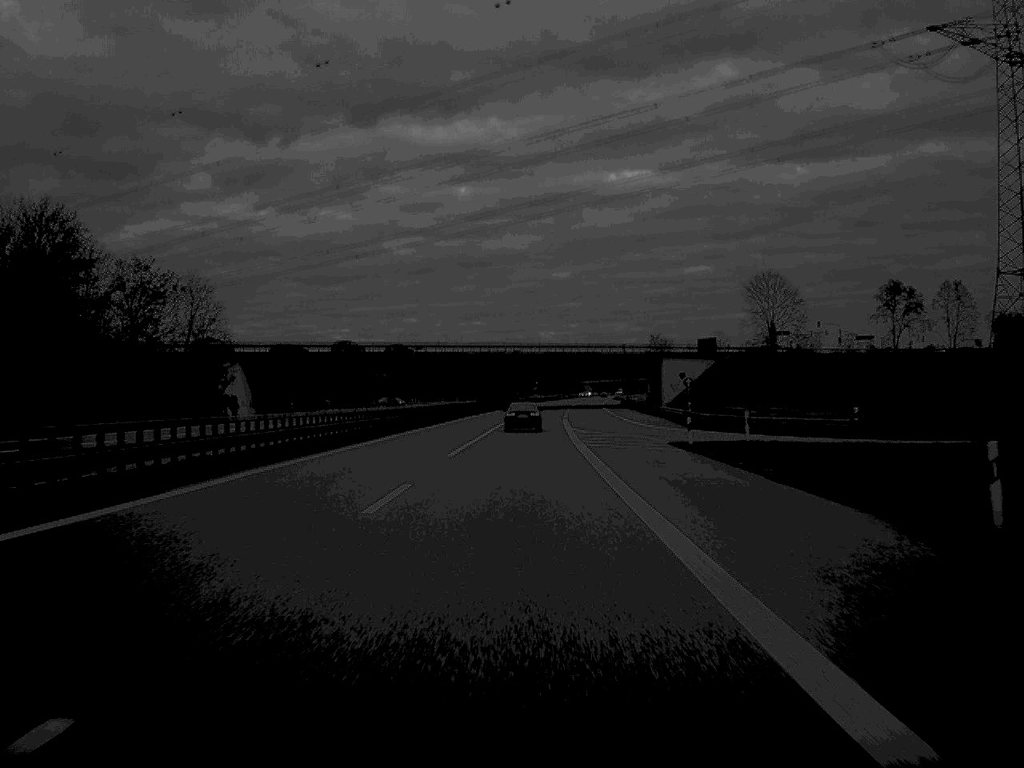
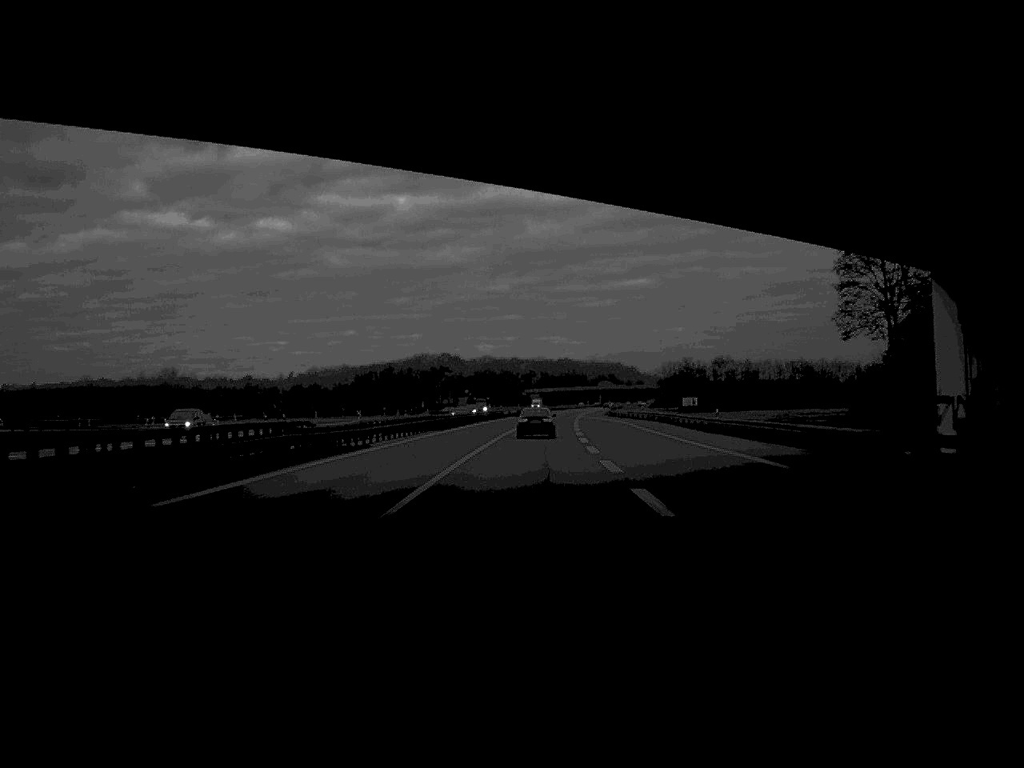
(+3.8, +166.1) m; +3°
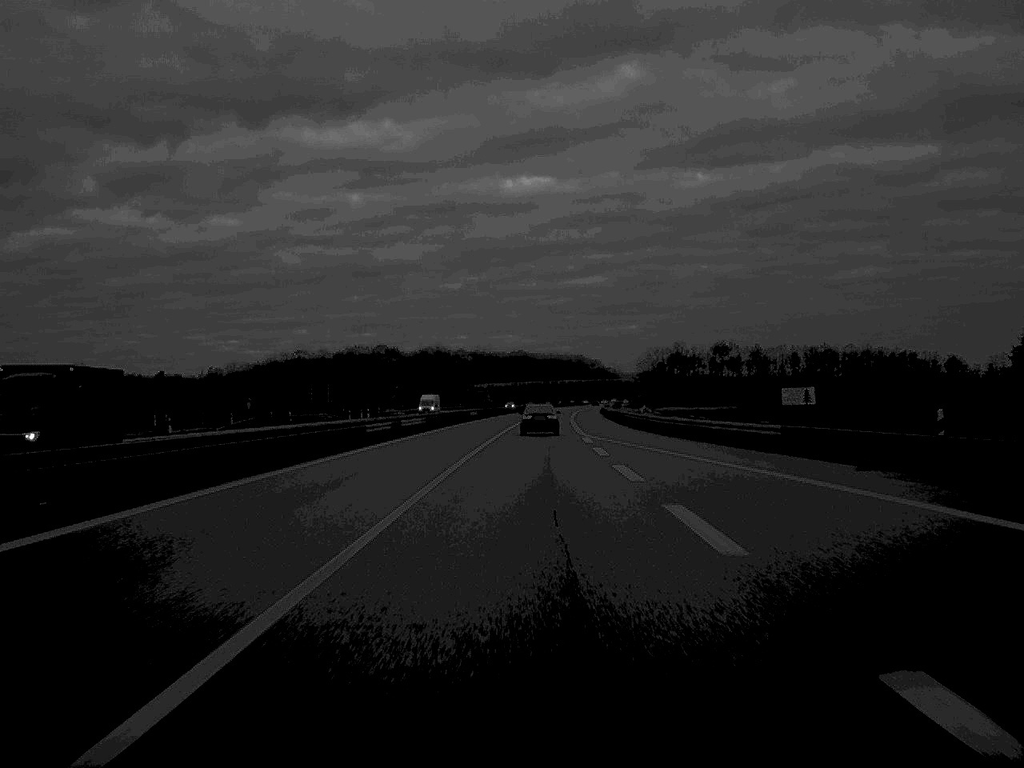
(+1.9, +99.7) m; +2°
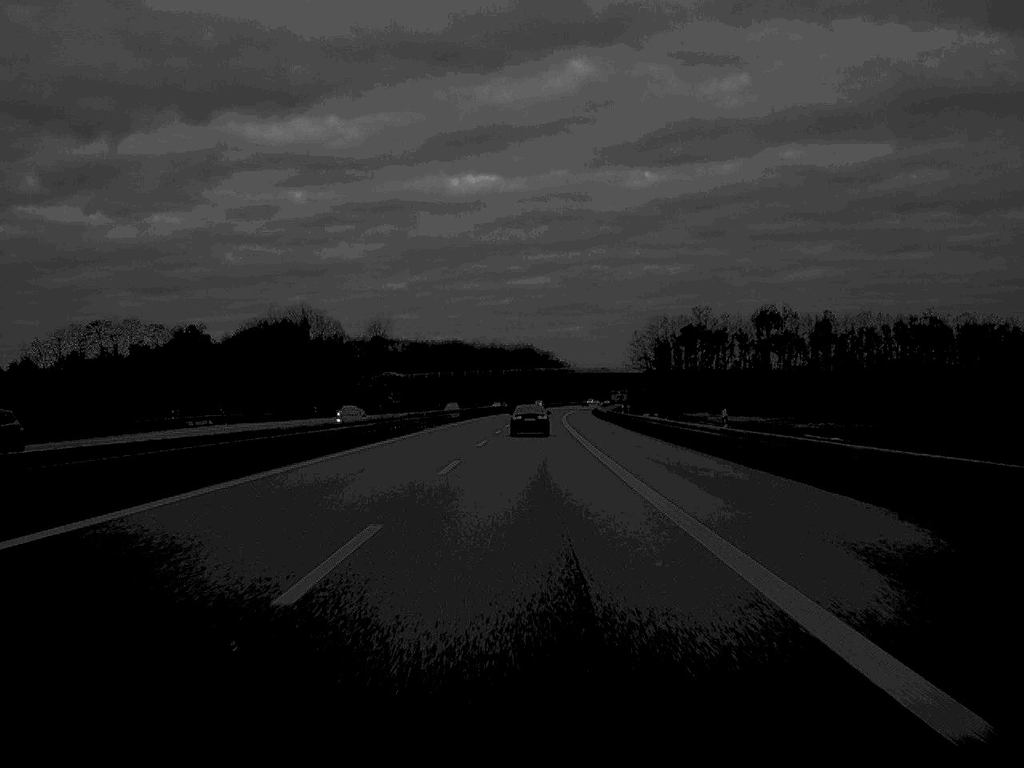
(+2.9, +134.4) m; +3°
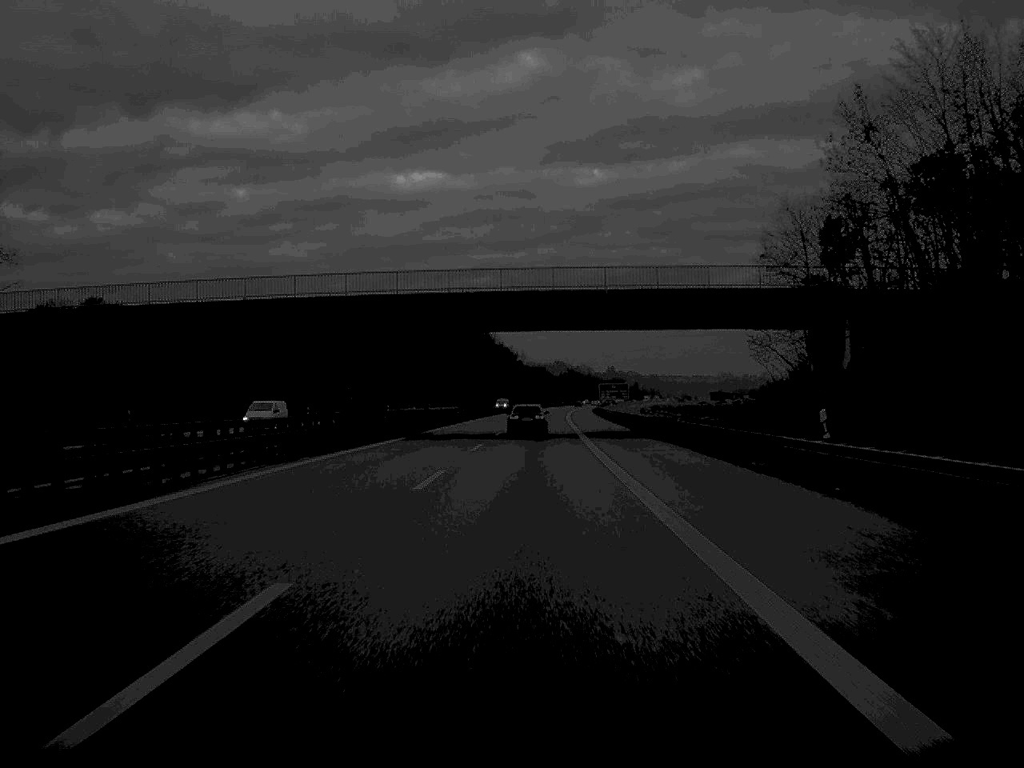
(+3.6, +166.2) m; +2°
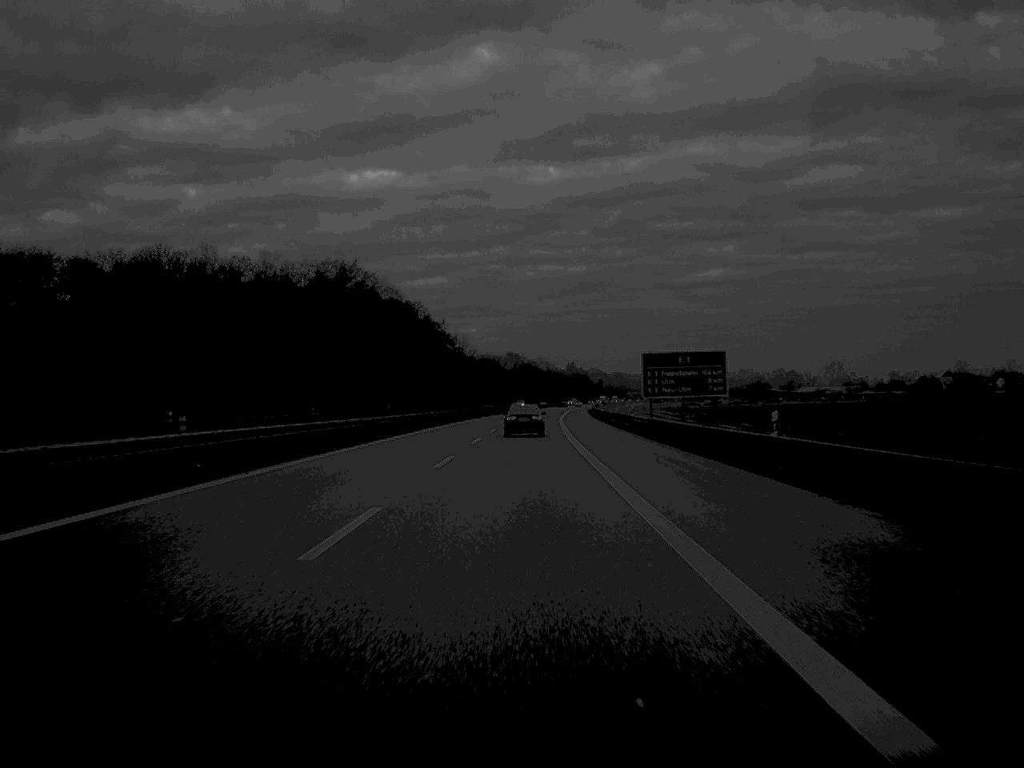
(+2.8, +134.6) m; +2°
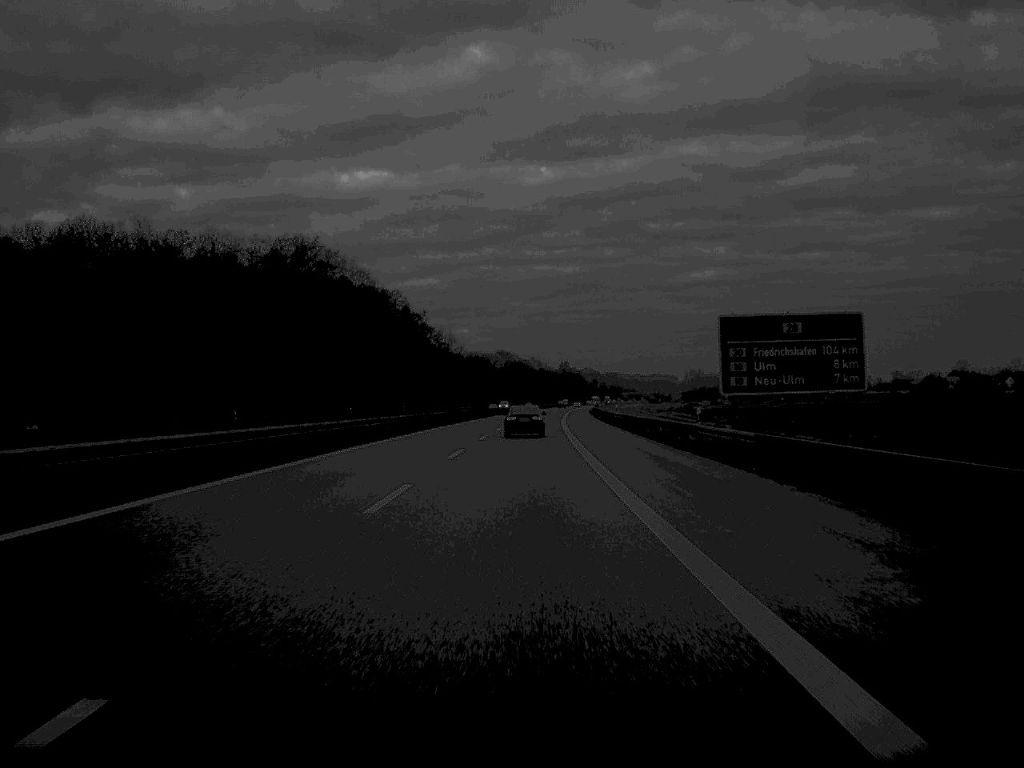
(+0.1, +30.3) m; 0°
